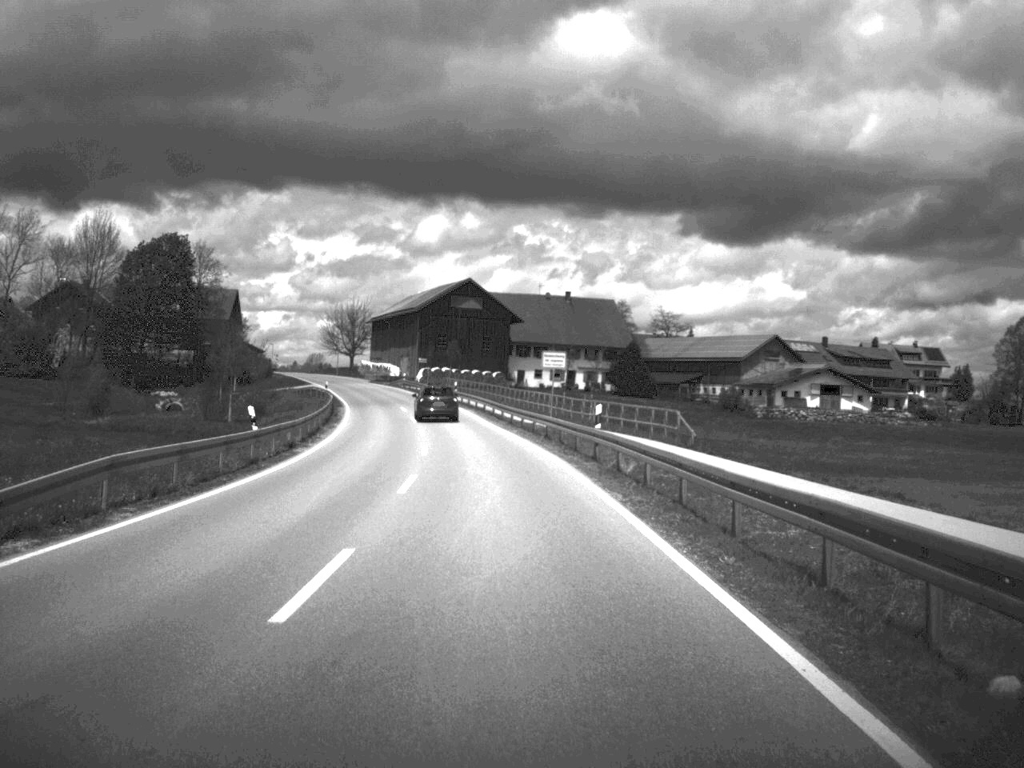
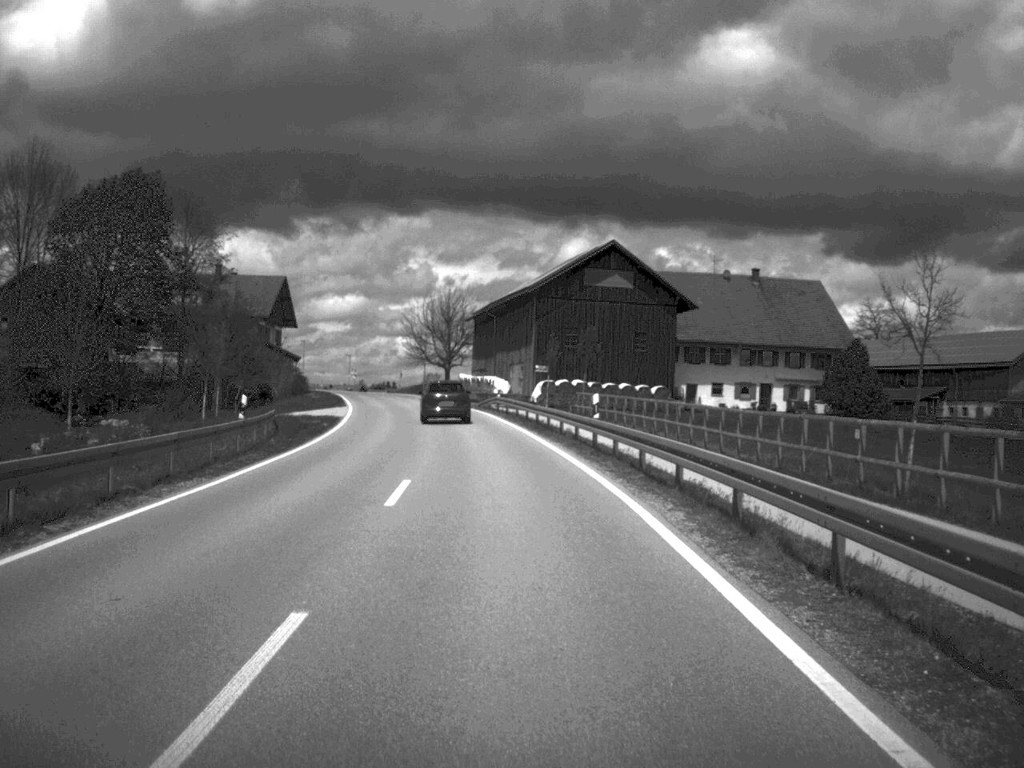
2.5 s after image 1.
(-2.8, +51.3) m; -6°
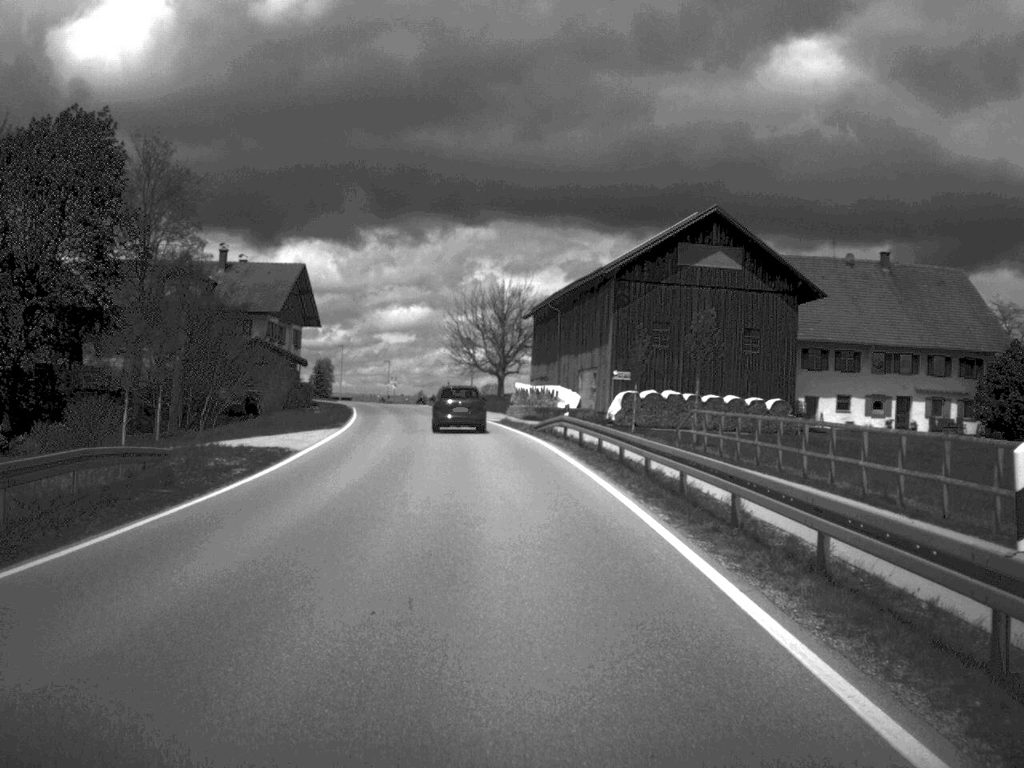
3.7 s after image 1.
(-0.6, +22.8) m; -3°
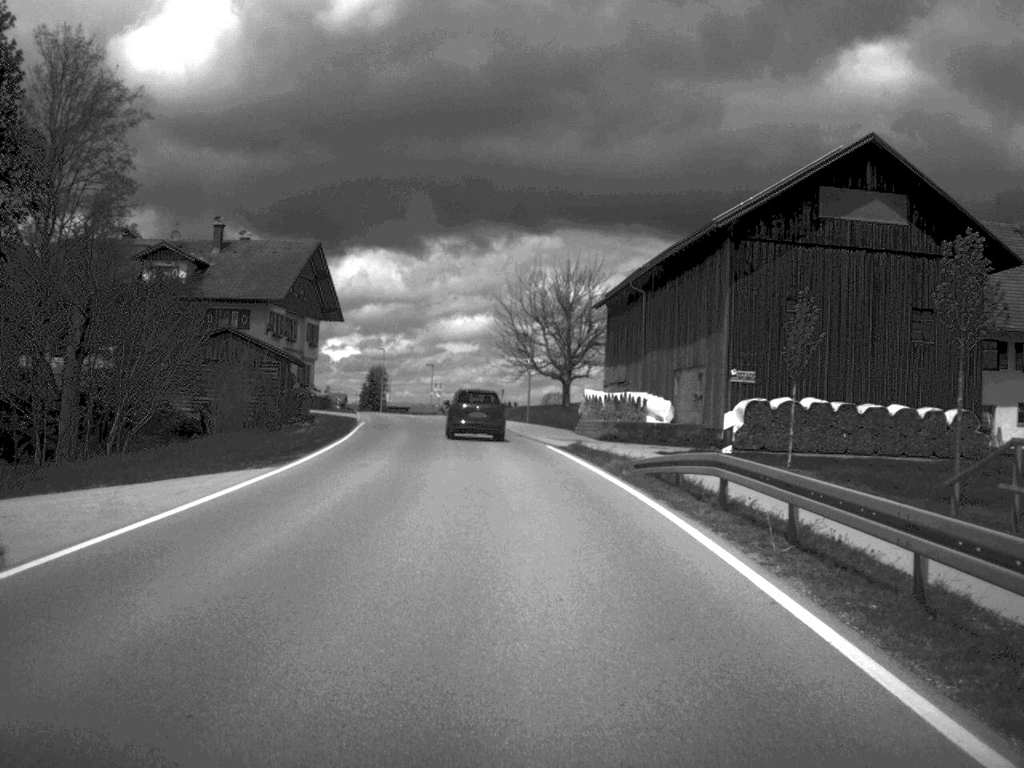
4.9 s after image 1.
(-0.5, +21.3) m; -3°
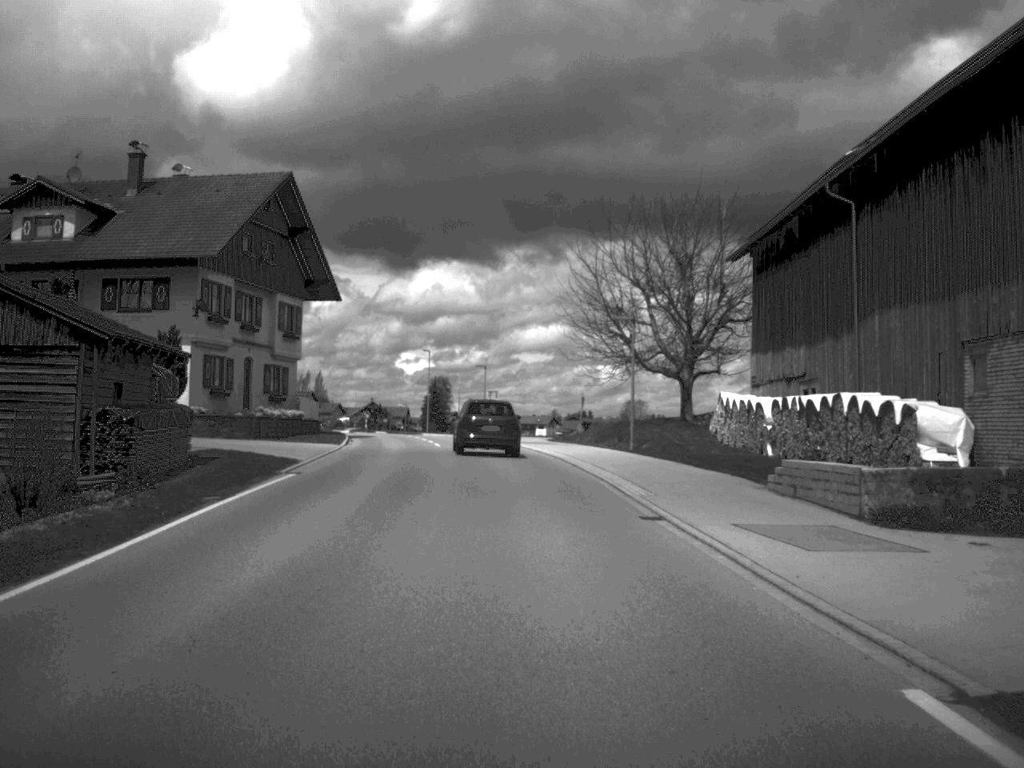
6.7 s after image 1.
(-0.9, +31.0) m; -3°
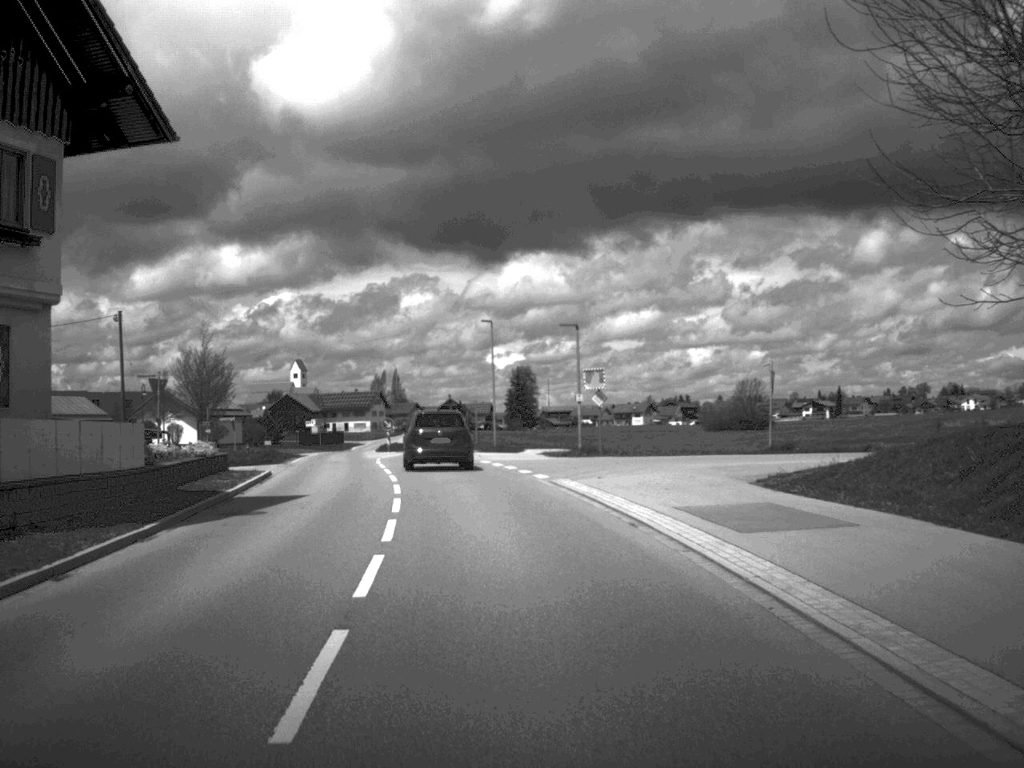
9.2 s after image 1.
(-1.4, +38.6) m; -4°
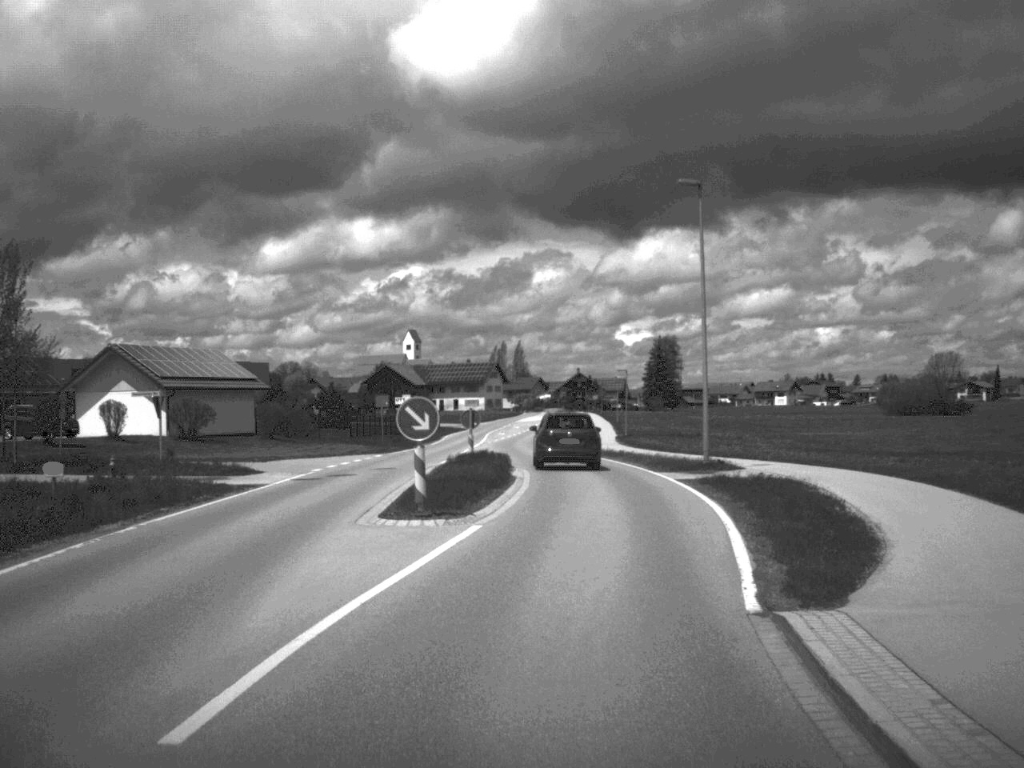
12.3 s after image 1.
(-3.5, +44.3) m; -6°
